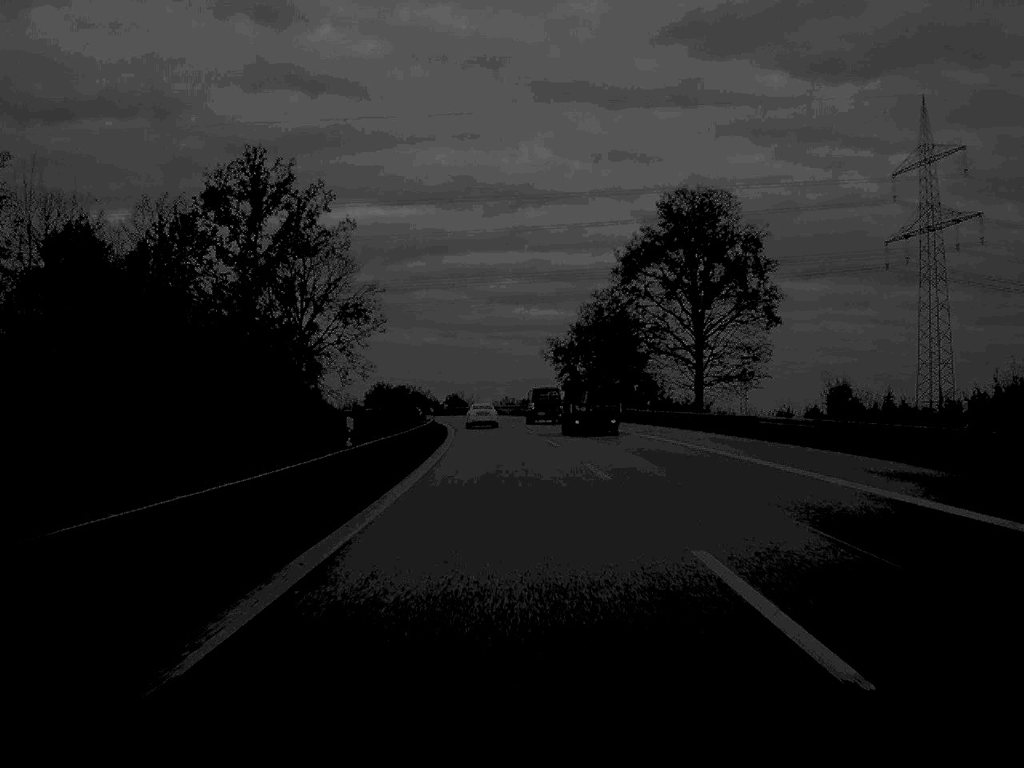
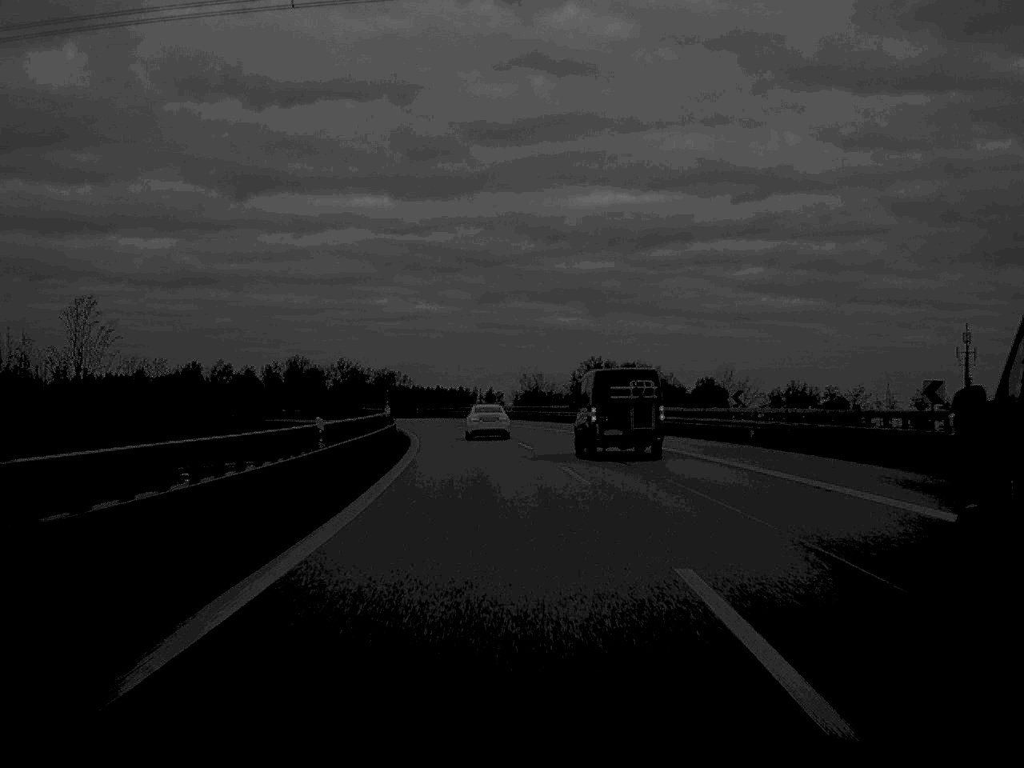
(-11.5, +142.9) m; -11°
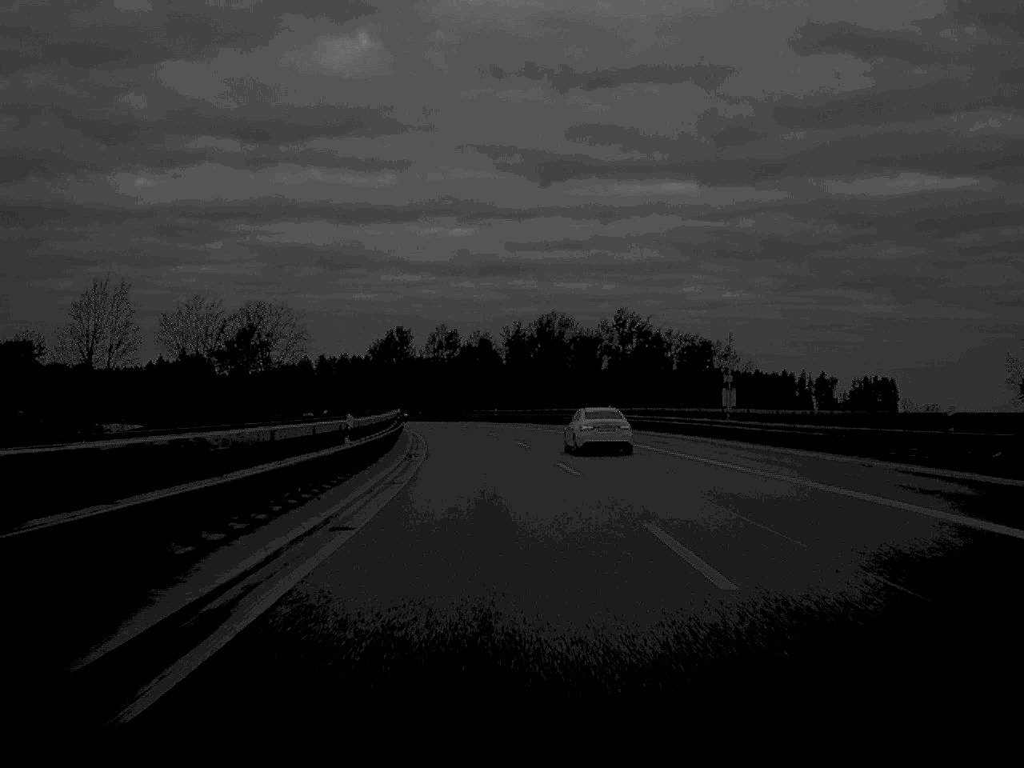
(-16.8, +137.3) m; -14°
